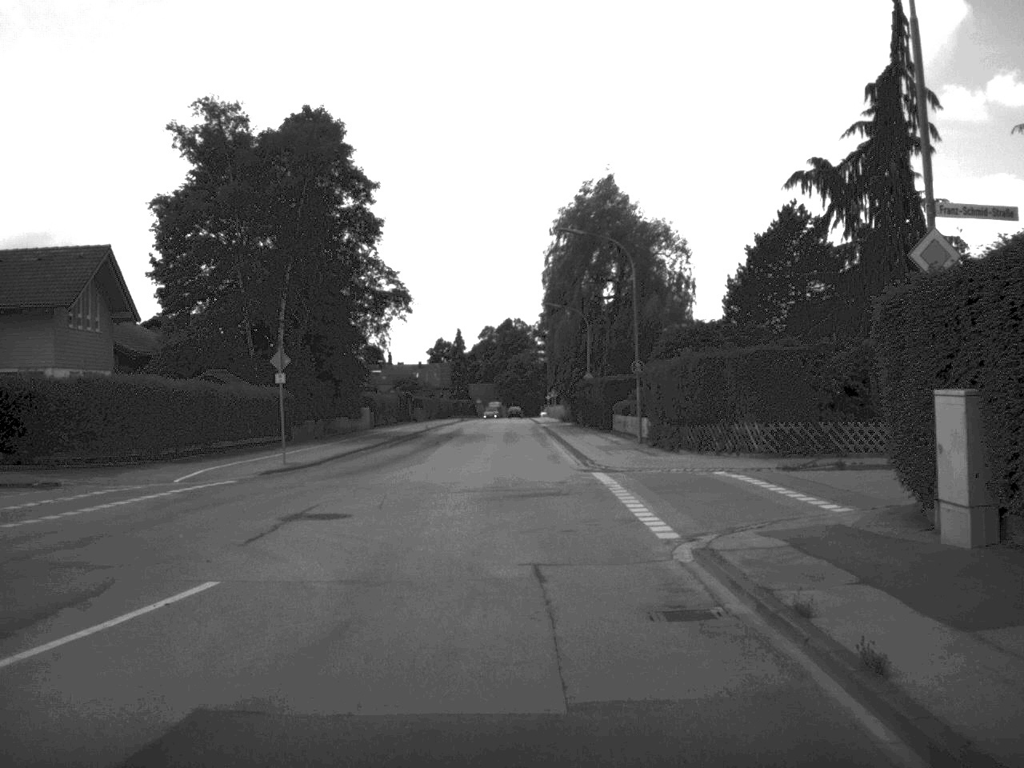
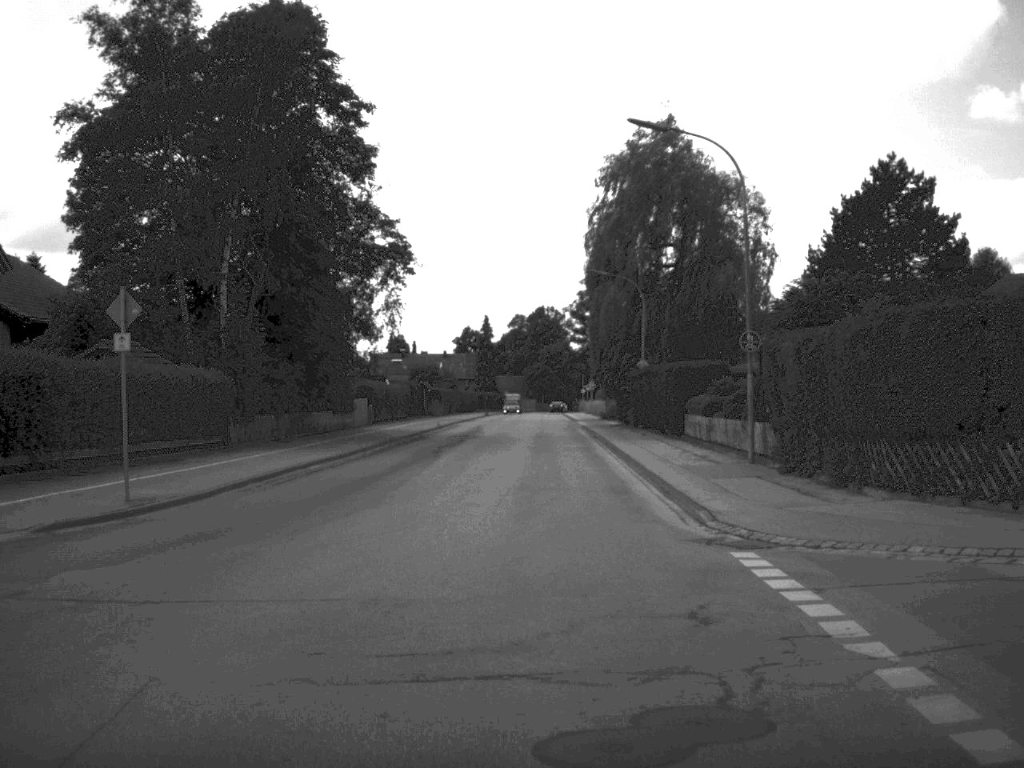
(-0.2, +15.4) m; -1°
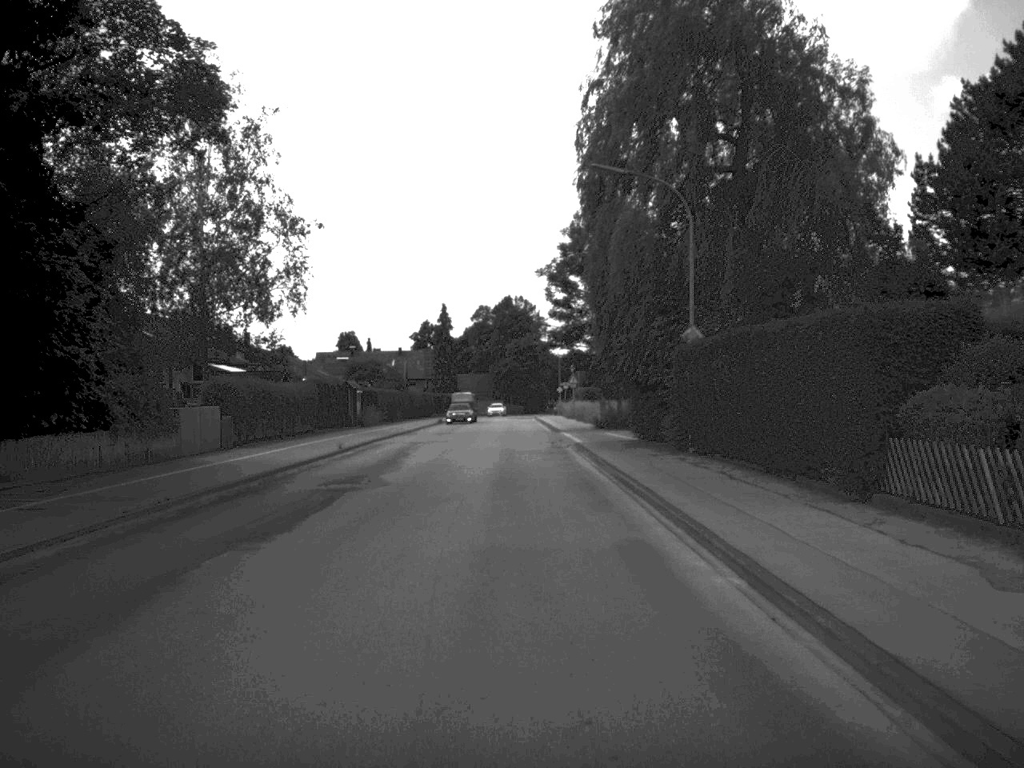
(+0.3, +25.4) m; +1°
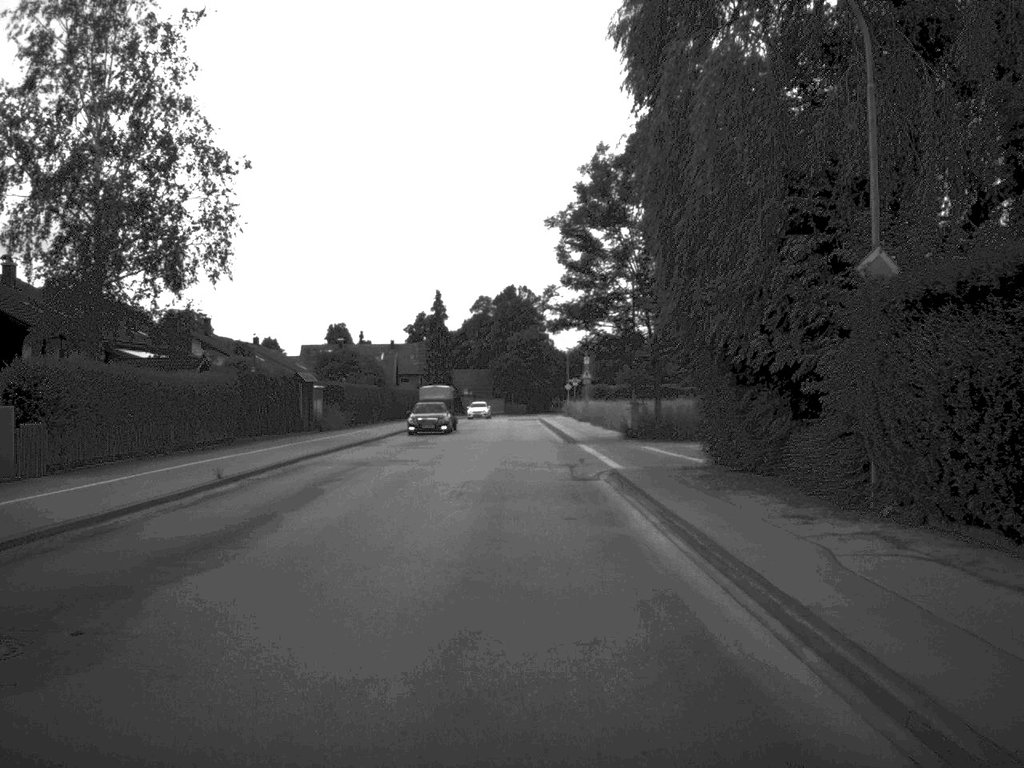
(0.0, +16.0) m; 0°
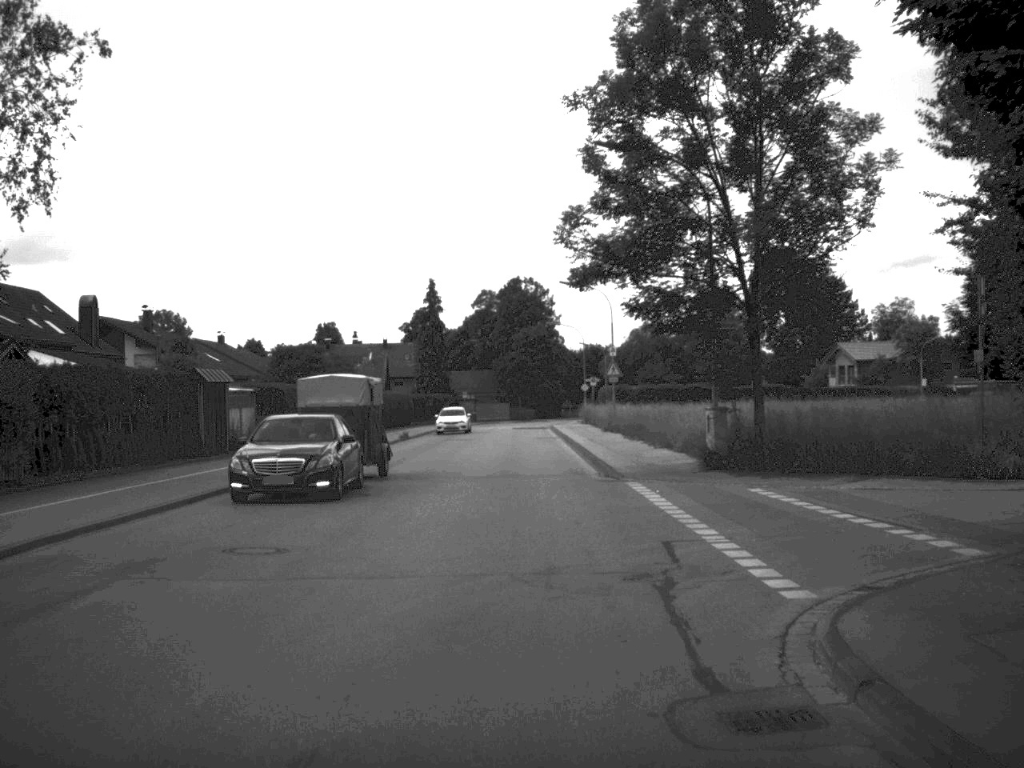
(-0.1, +17.9) m; 0°
